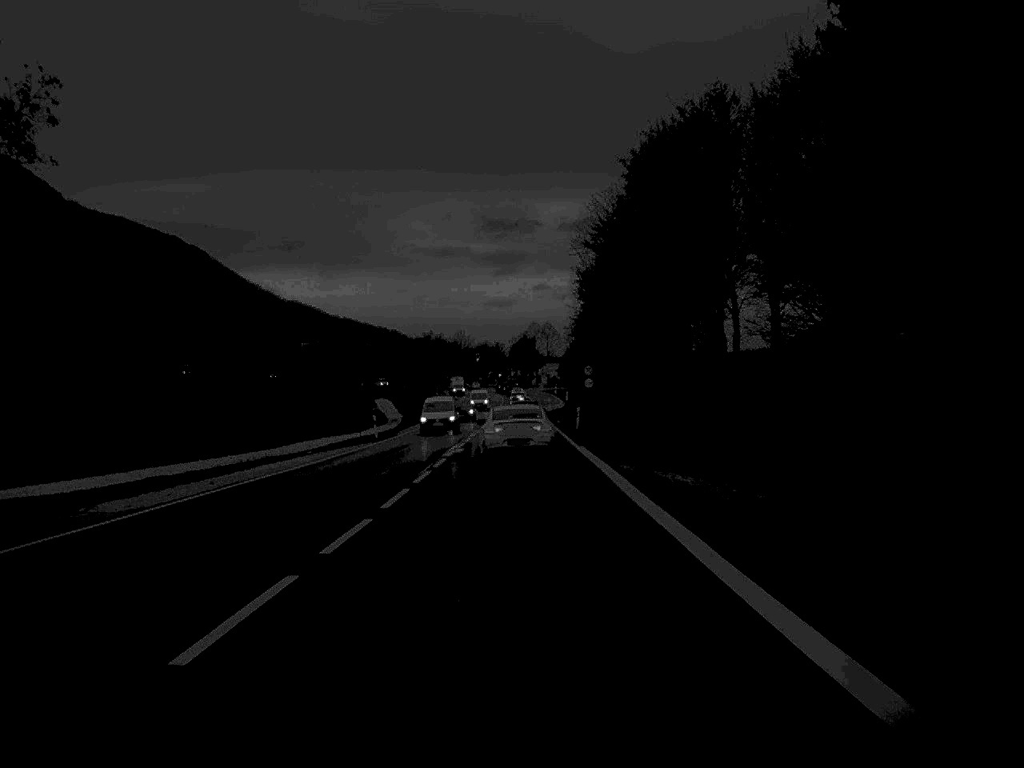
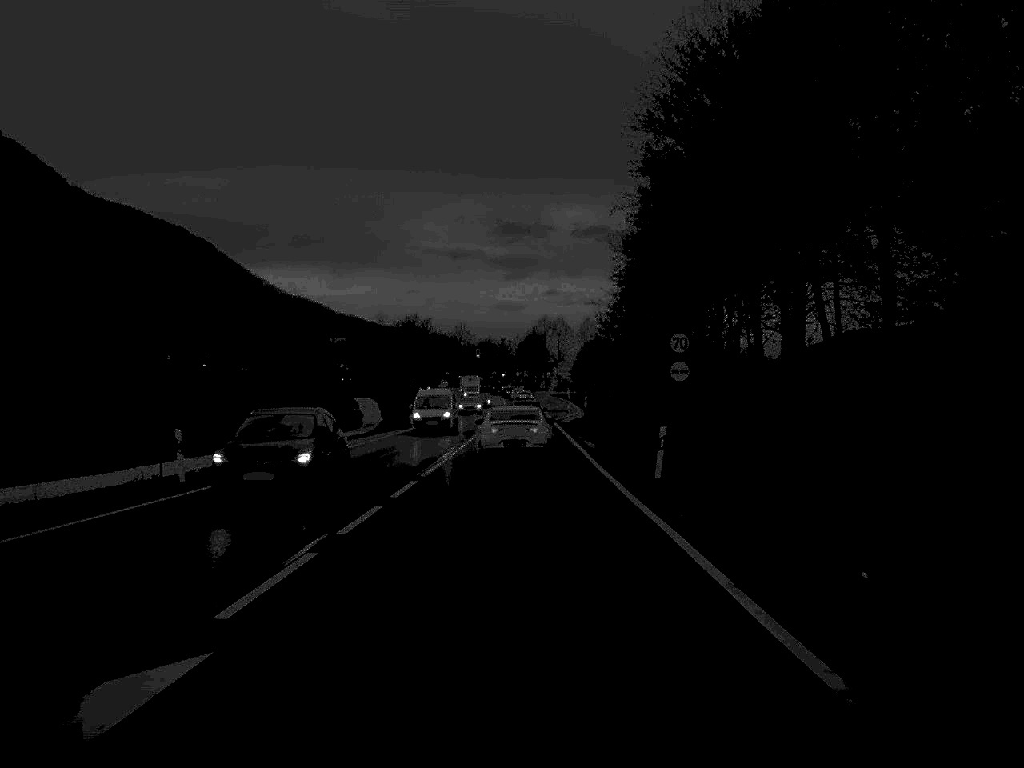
(0.0, +34.2) m; 0°
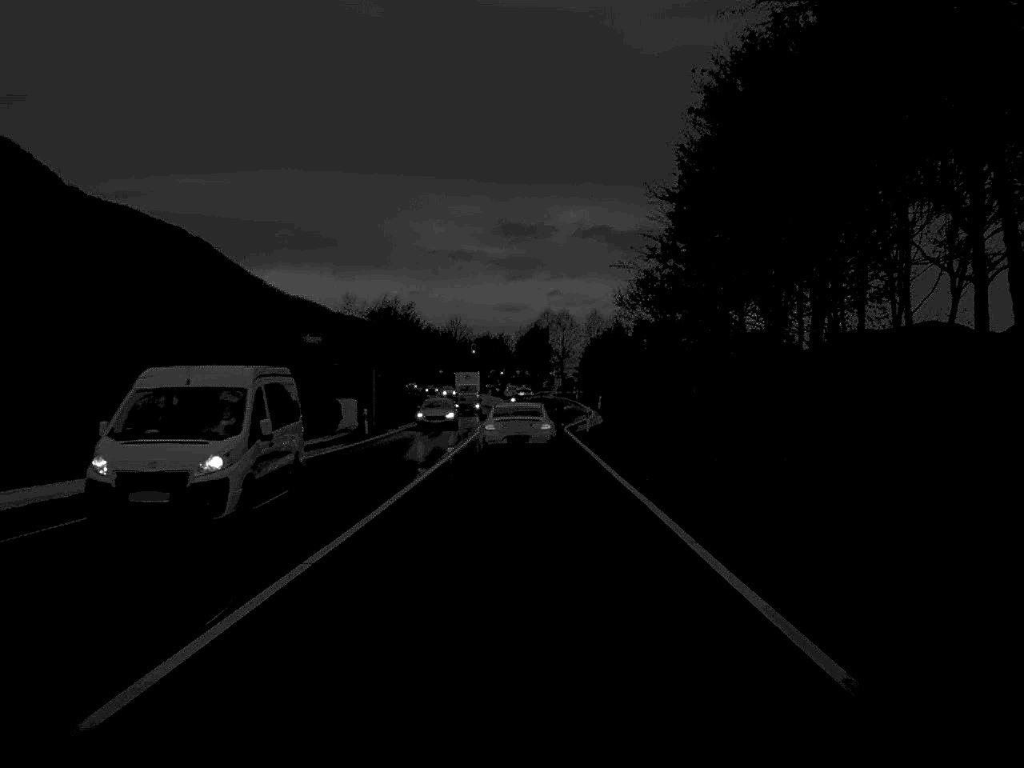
(0.0, +21.5) m; 0°
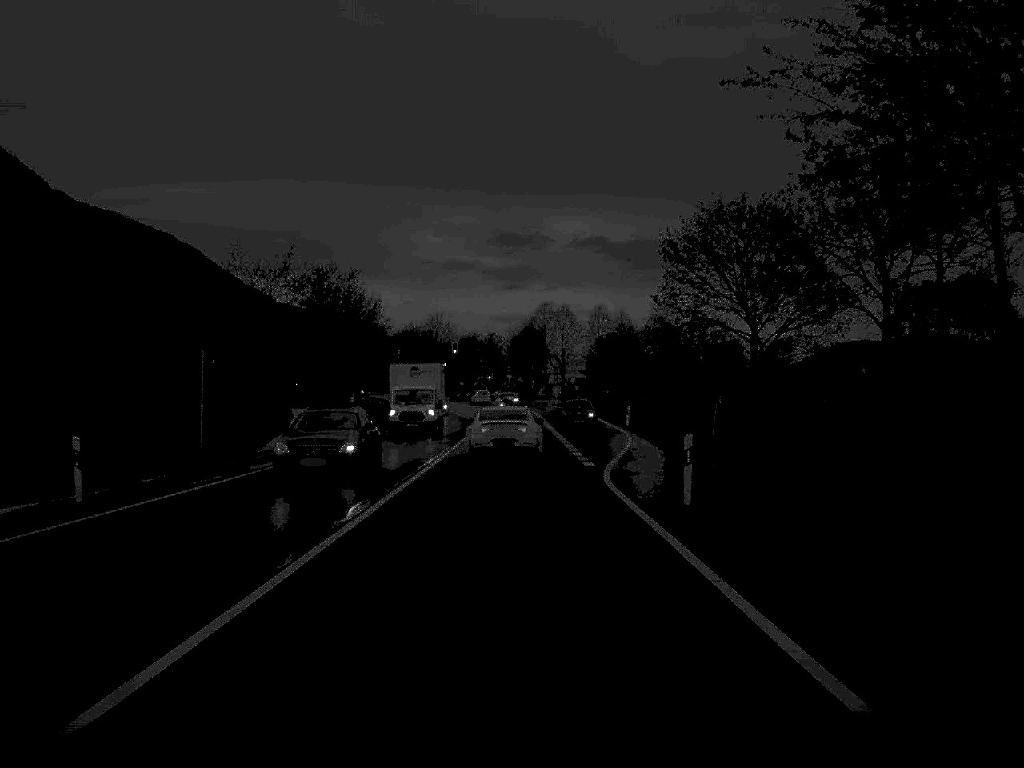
(+0.1, +34.1) m; 0°
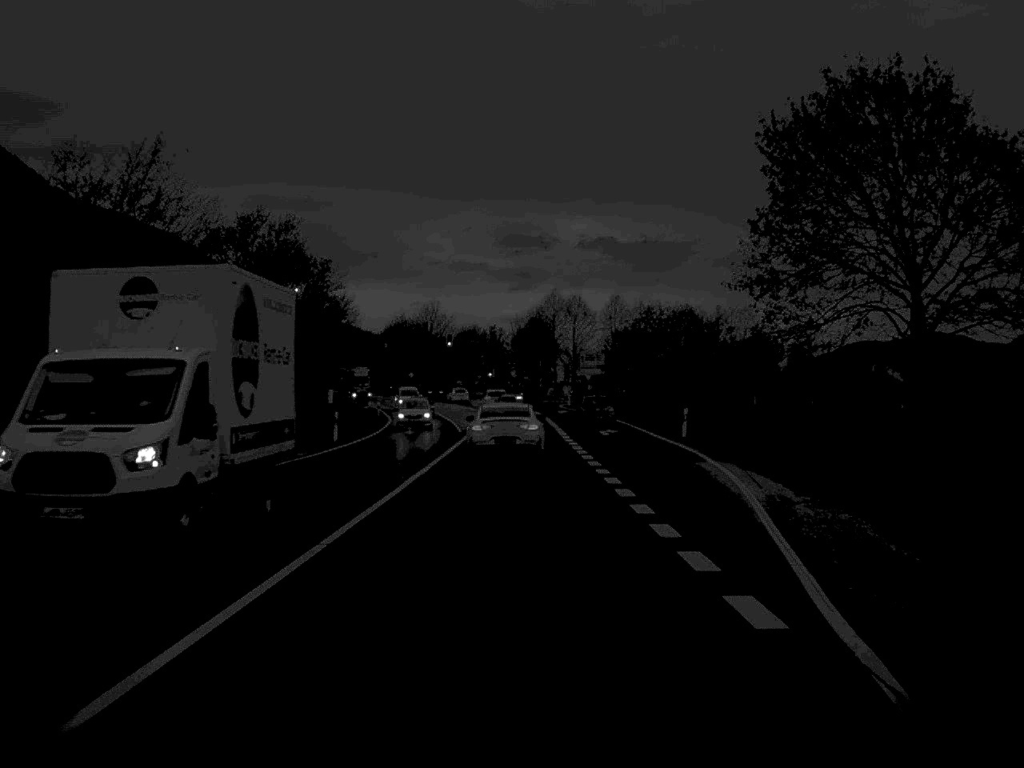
(0.0, +22.3) m; 0°
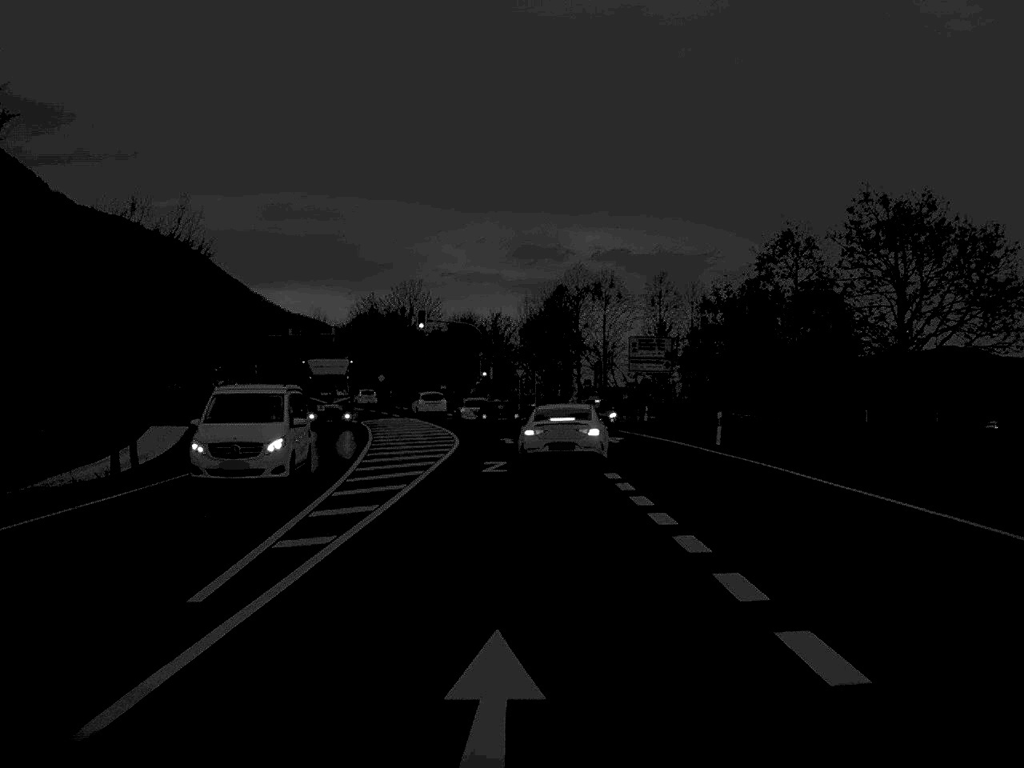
(-0.2, +46.4) m; 0°
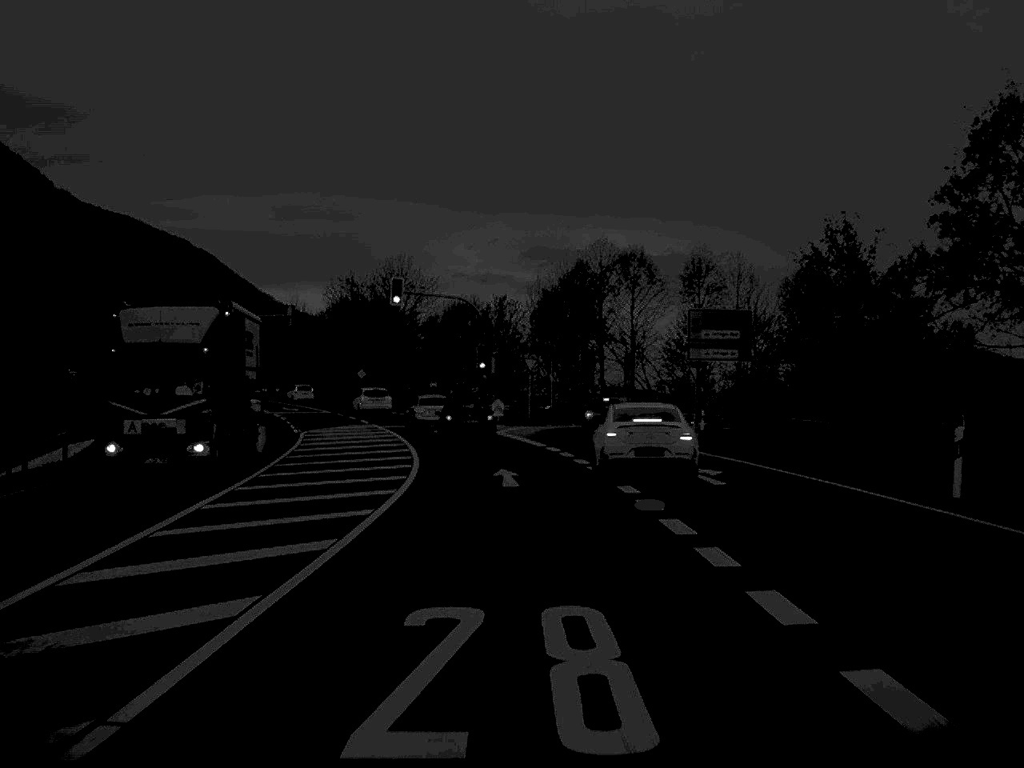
(-0.1, +22.1) m; 0°
